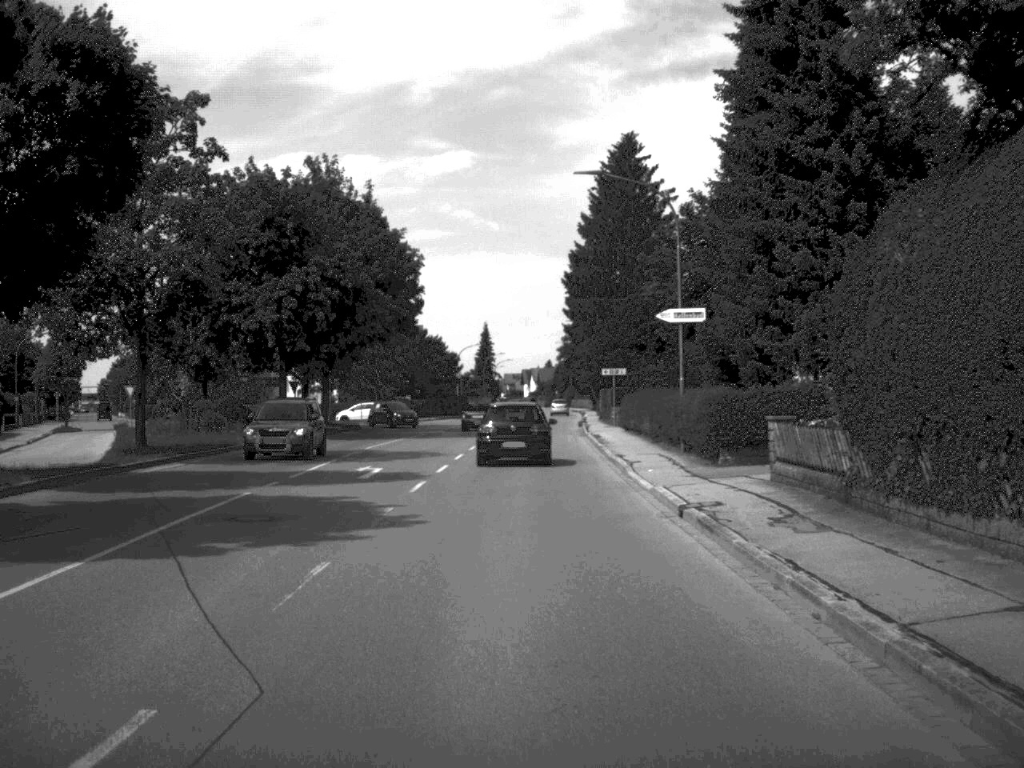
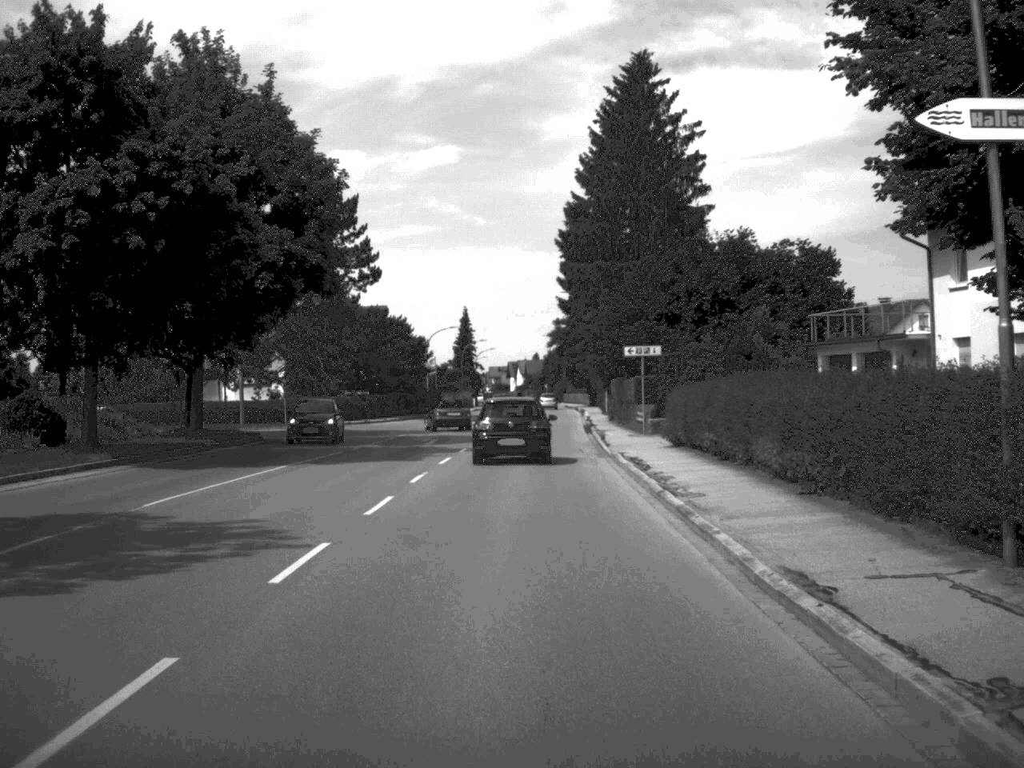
(+0.1, +22.4) m; +1°
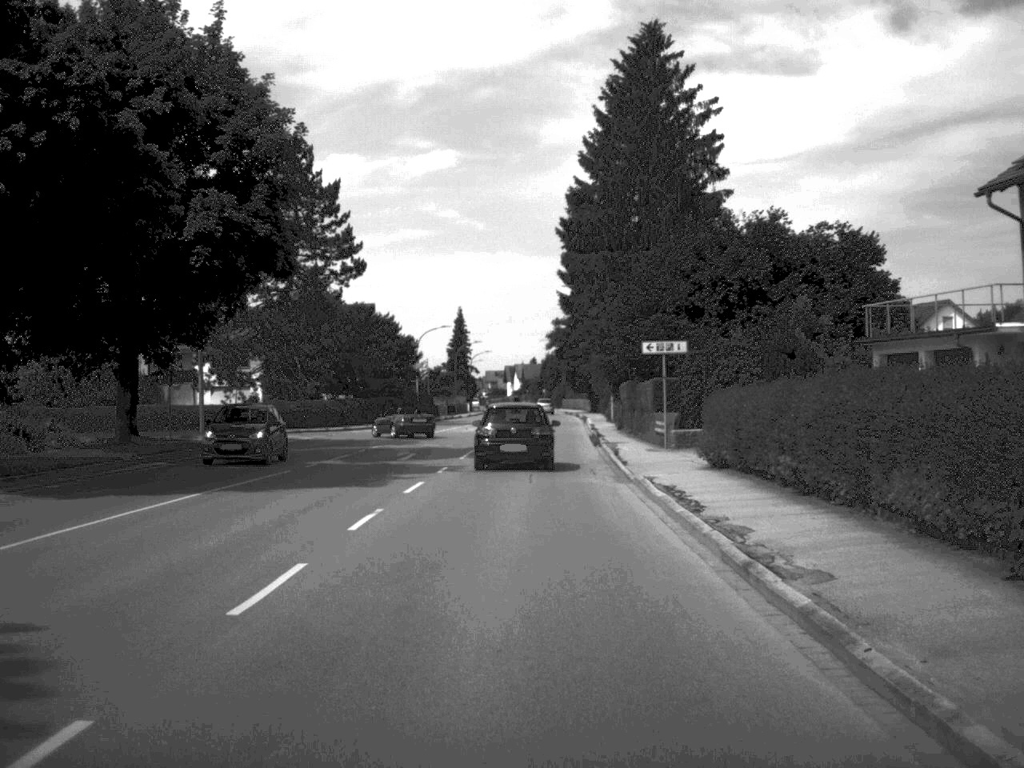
(0.0, +7.4) m; 0°
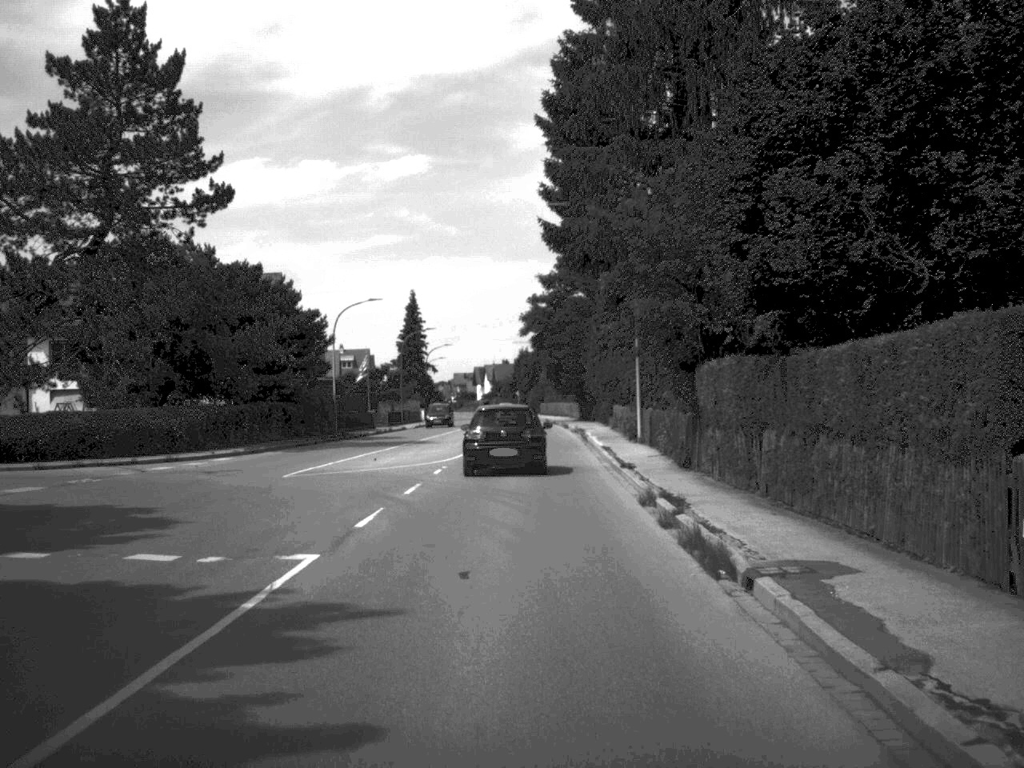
(+0.3, +29.8) m; +1°
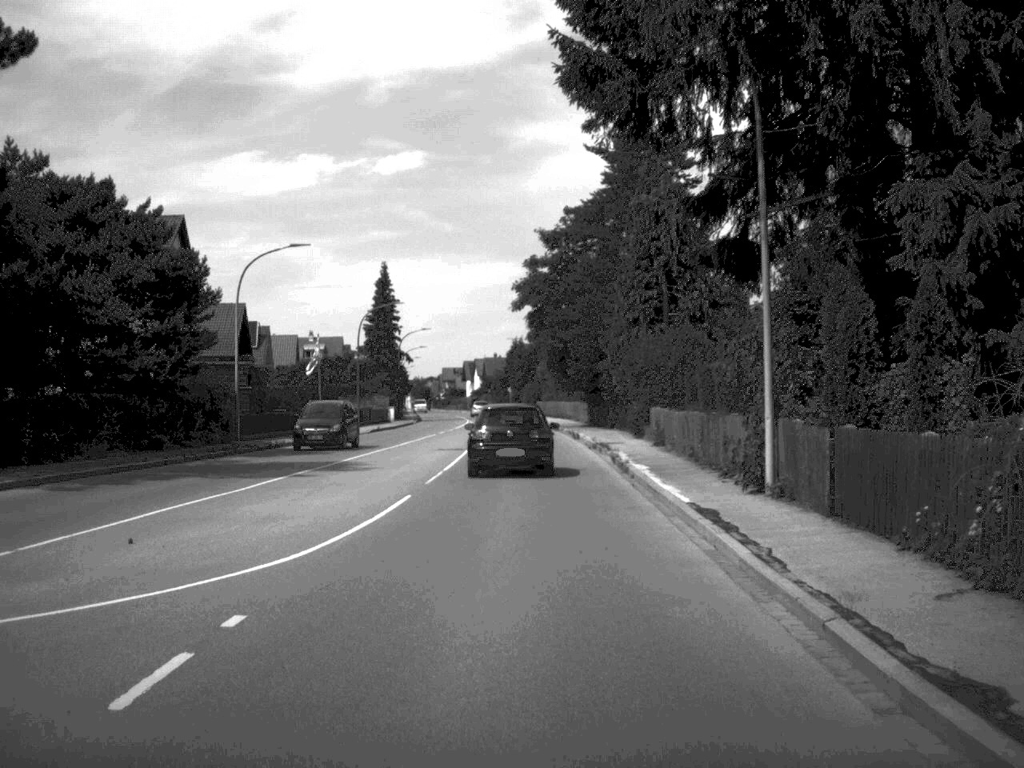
(0.0, +21.5) m; 0°
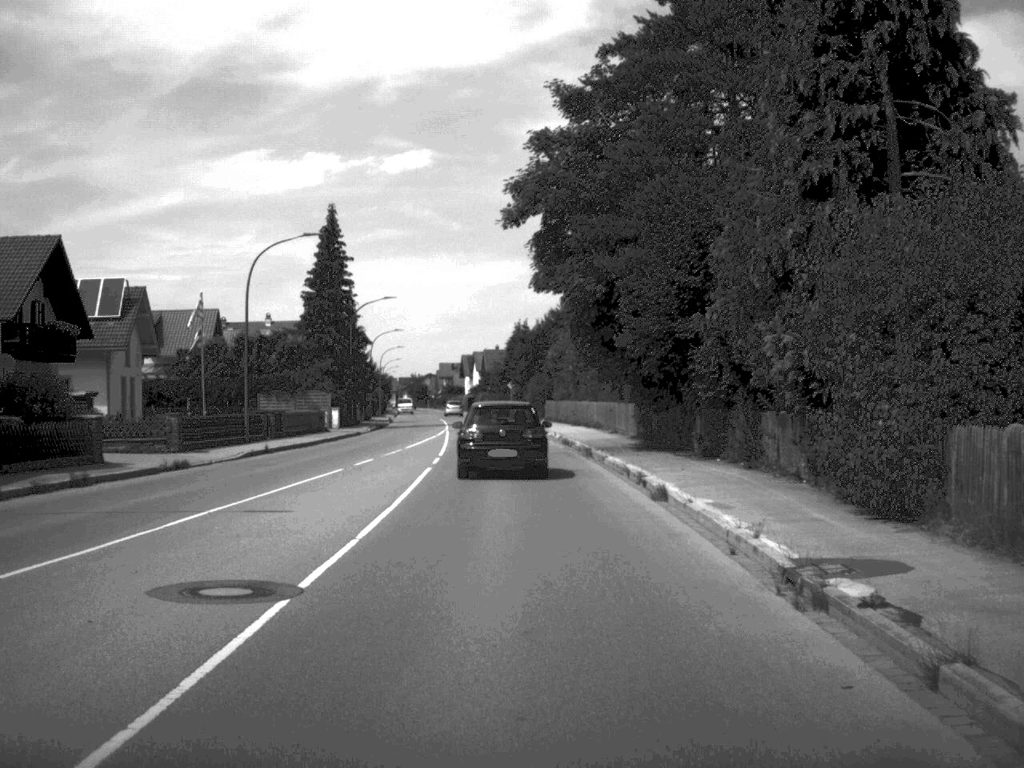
(0.0, +30.1) m; 0°
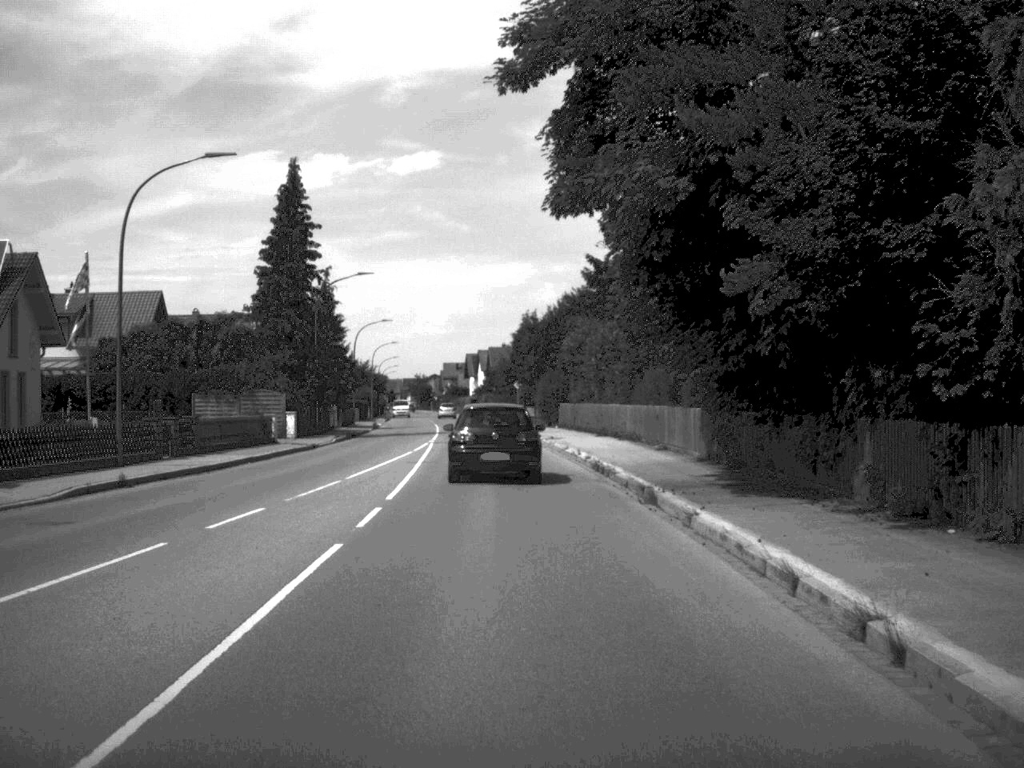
(0.0, +14.5) m; 0°
